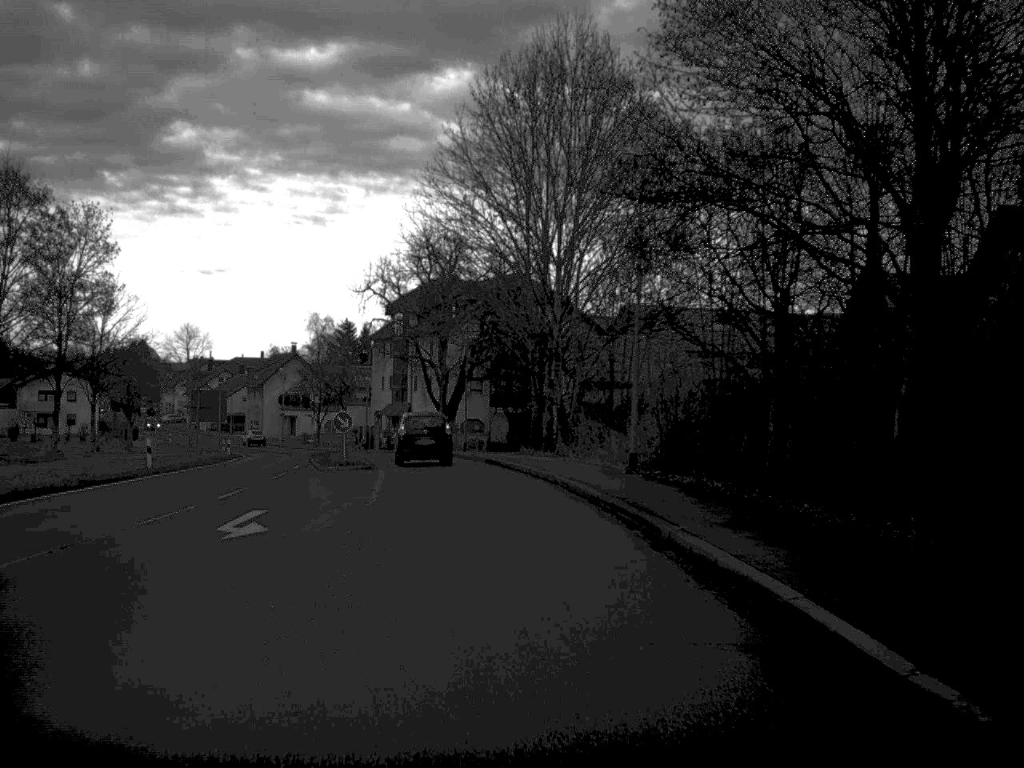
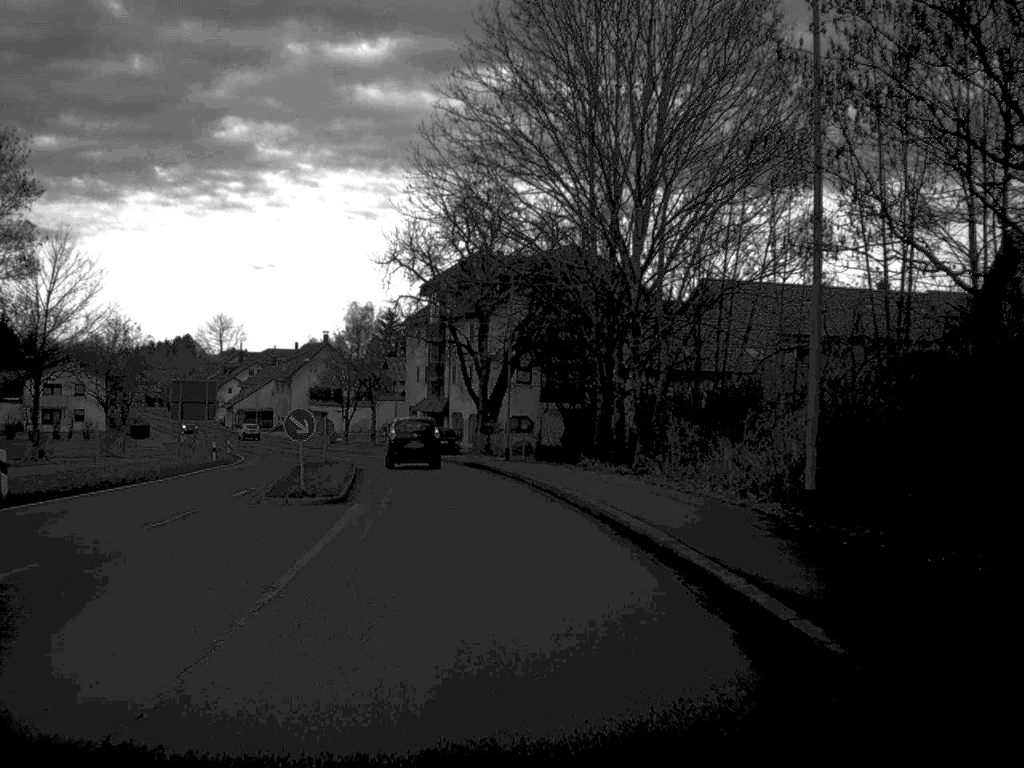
(-0.3, +14.4) m; -2°
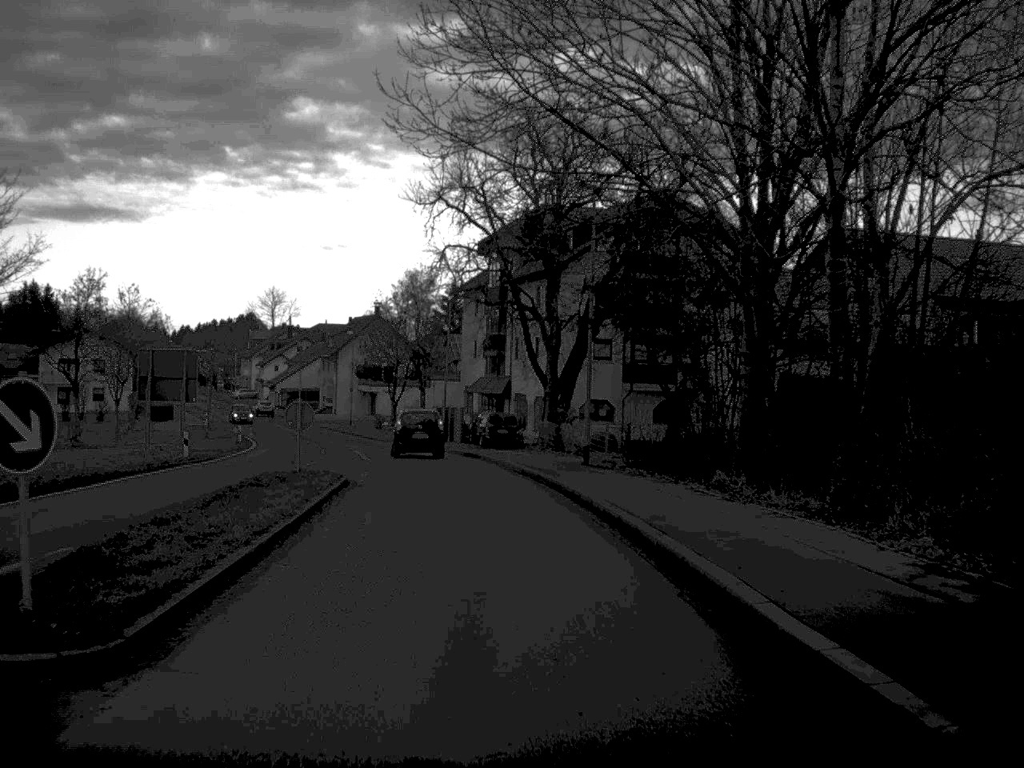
(-0.4, +15.3) m; -3°
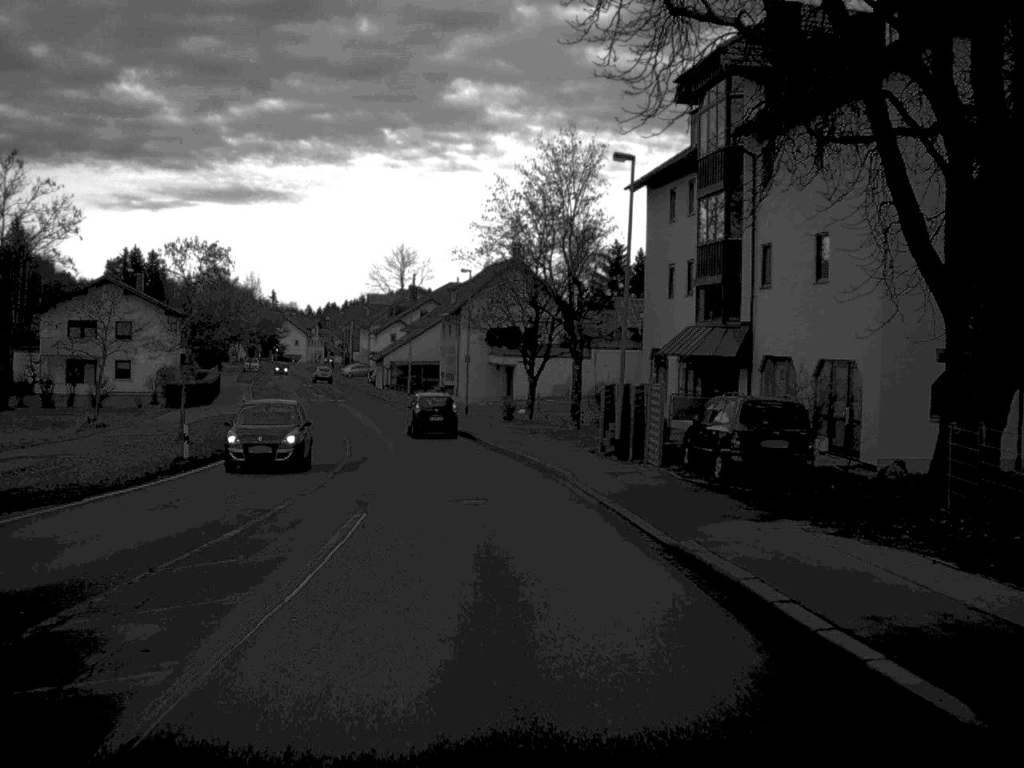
(-2.6, +36.8) m; -7°
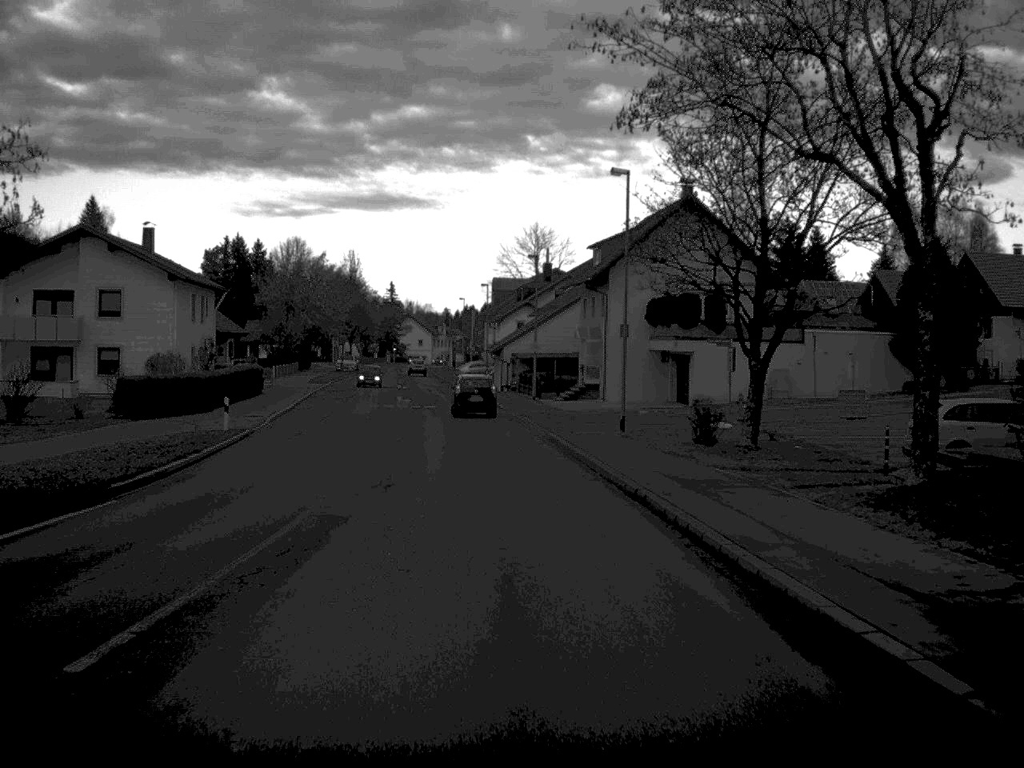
(-1.6, +29.8) m; -7°
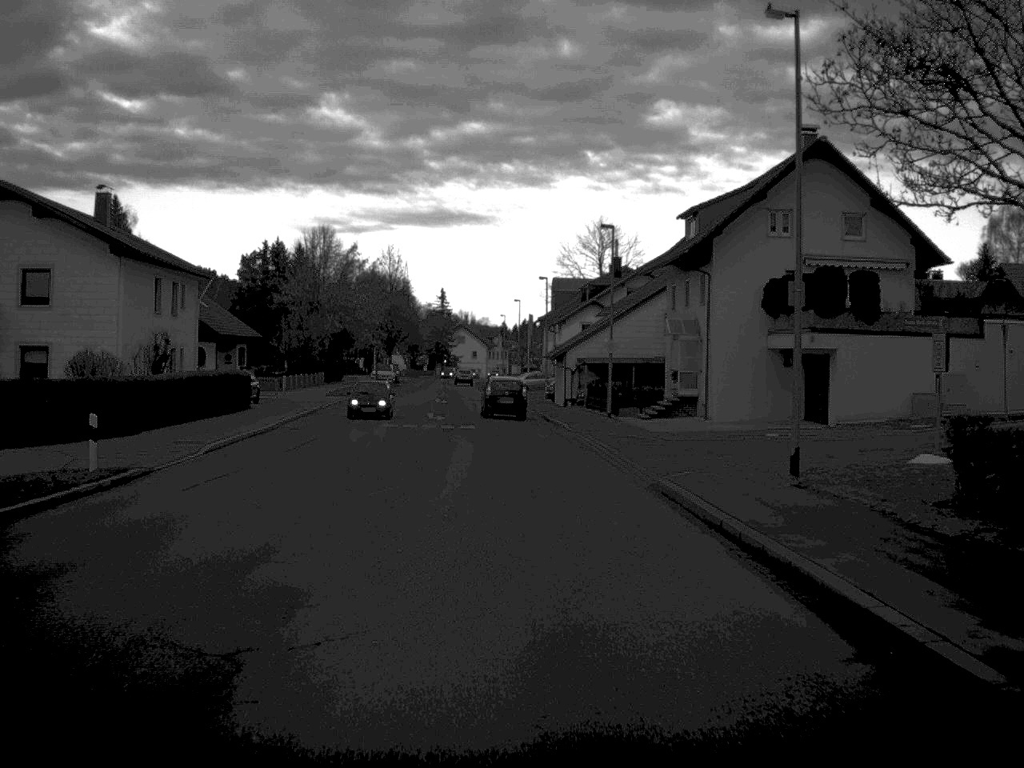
(-0.4, +16.7) m; -3°
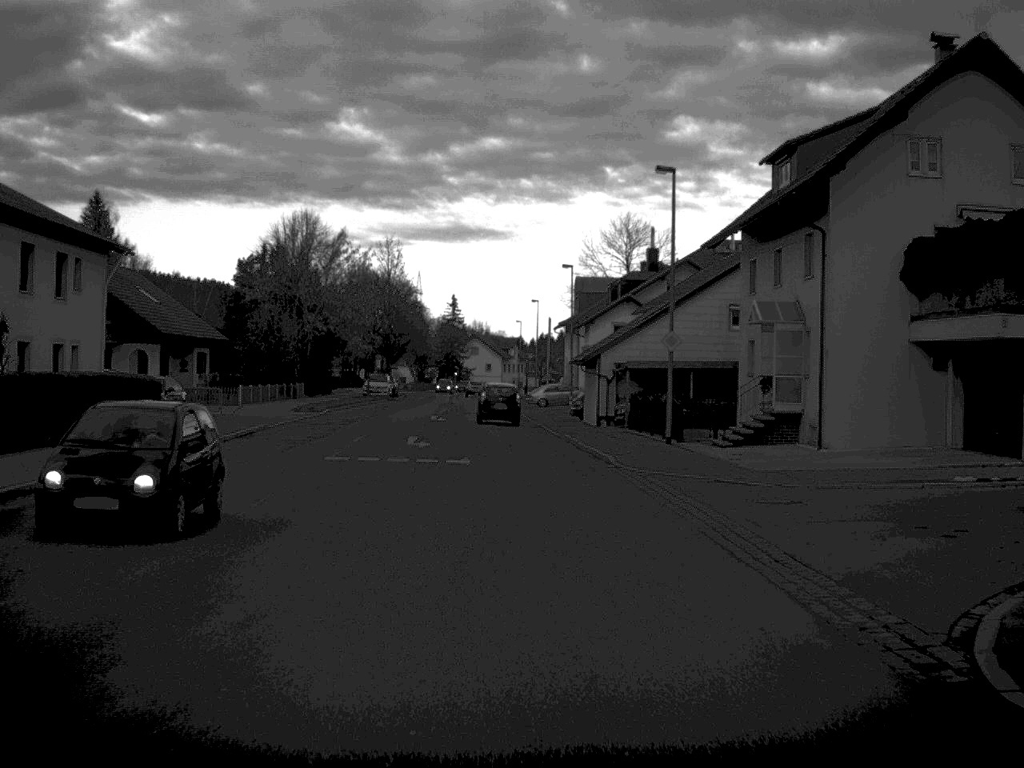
(-0.1, +15.5) m; -1°
